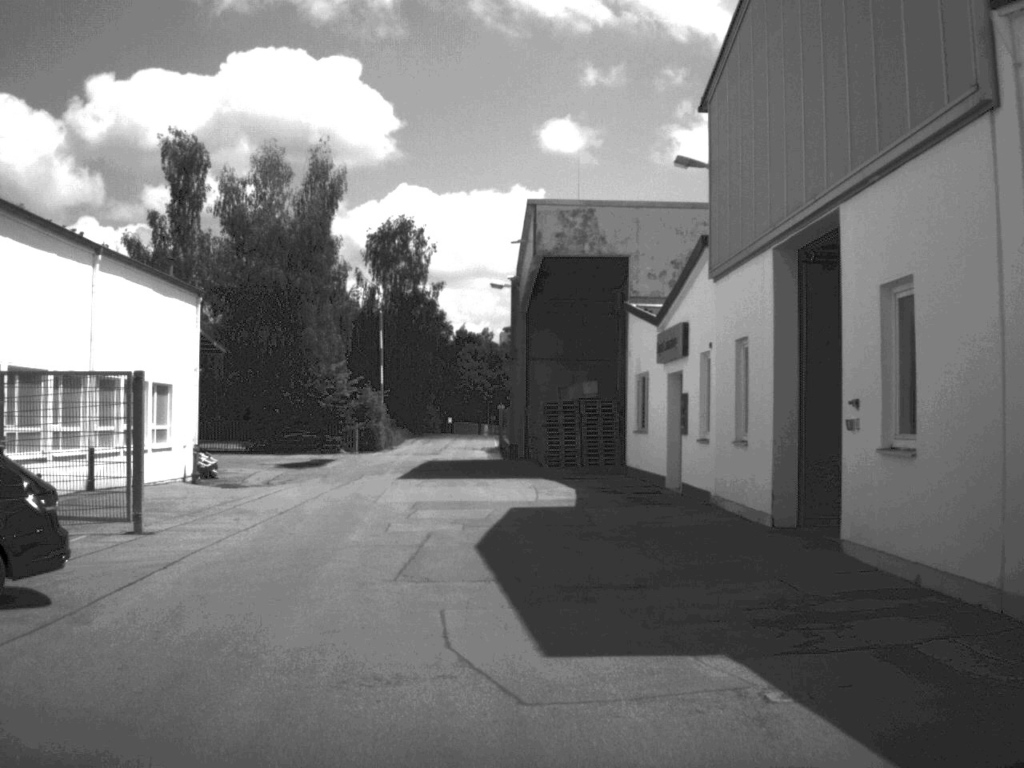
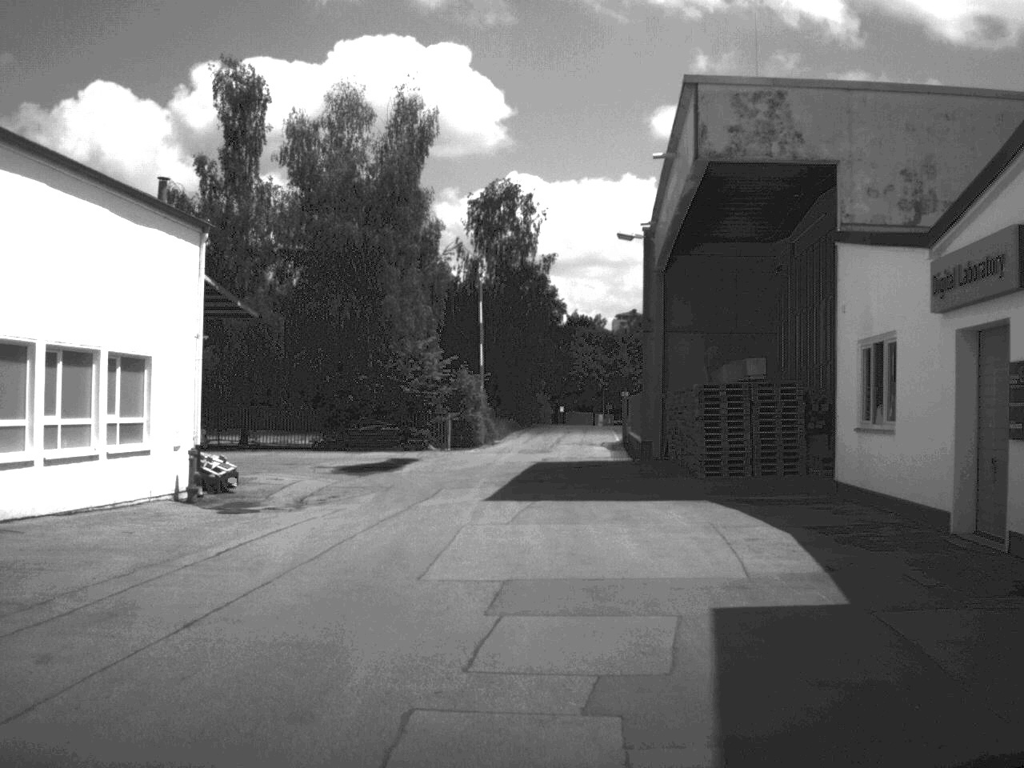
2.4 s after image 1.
(-0.7, +12.1) m; -5°
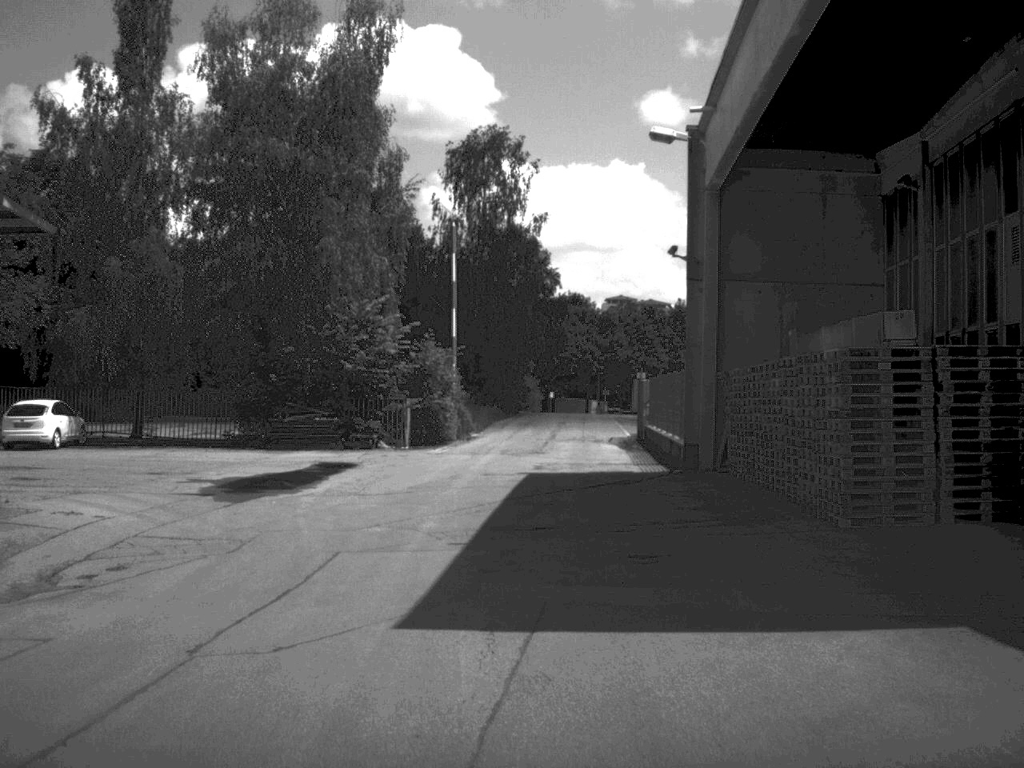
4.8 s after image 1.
(0.0, +13.9) m; 0°
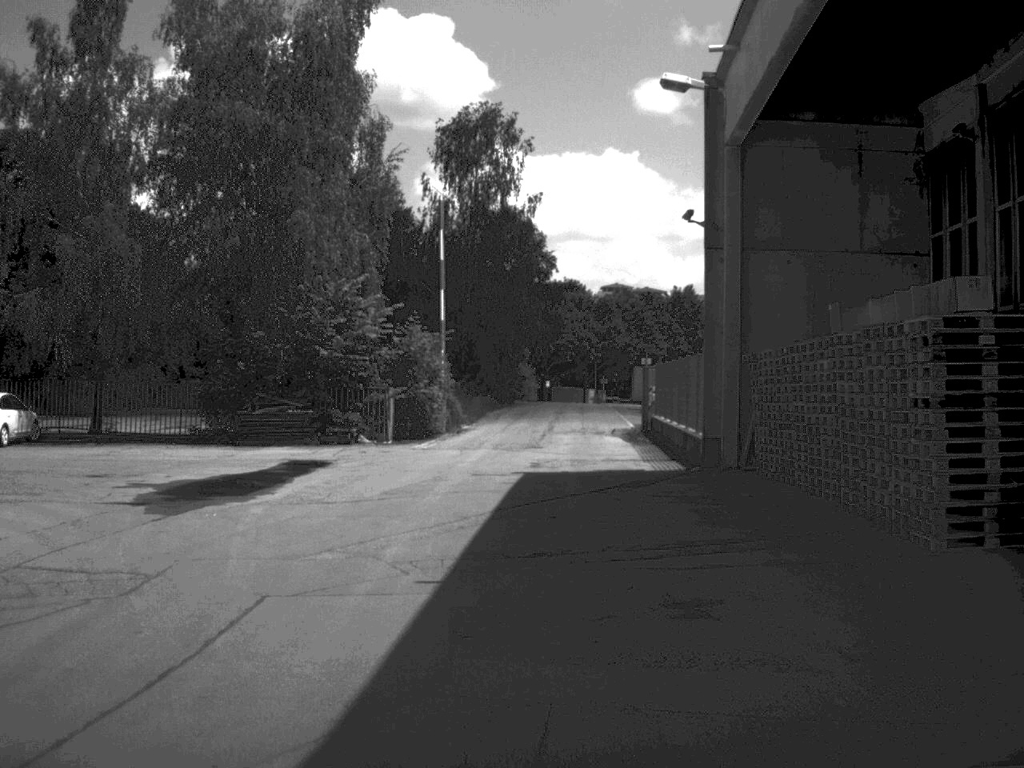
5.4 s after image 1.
(0.0, +3.7) m; 0°
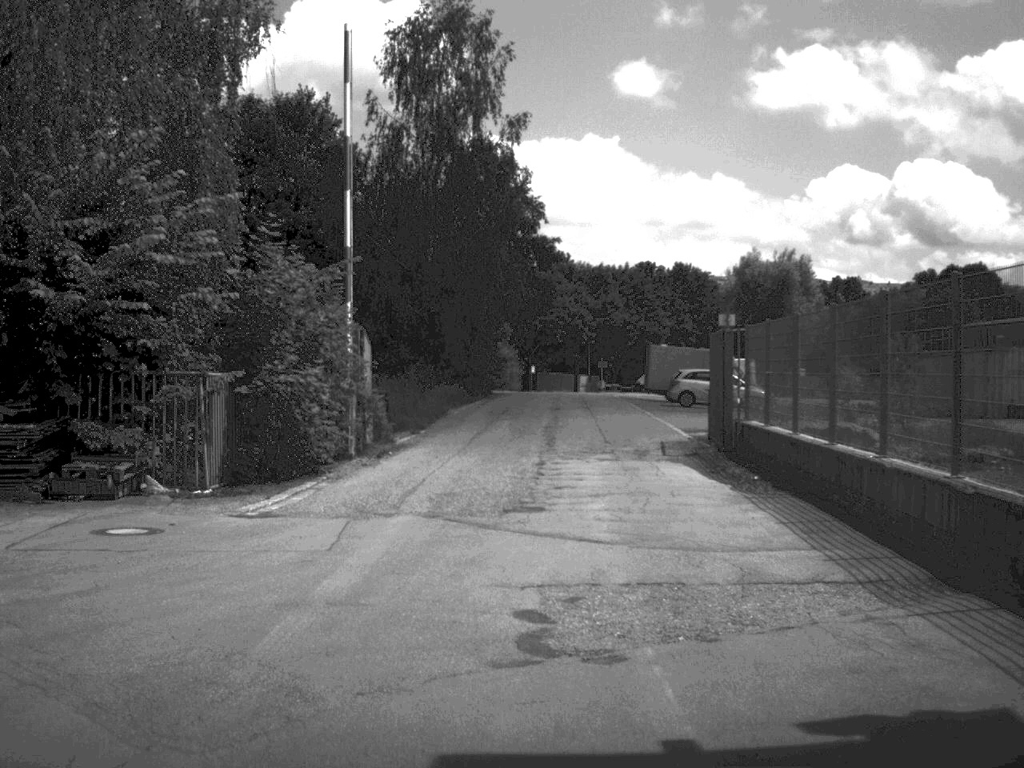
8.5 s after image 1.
(0.0, +19.3) m; +1°
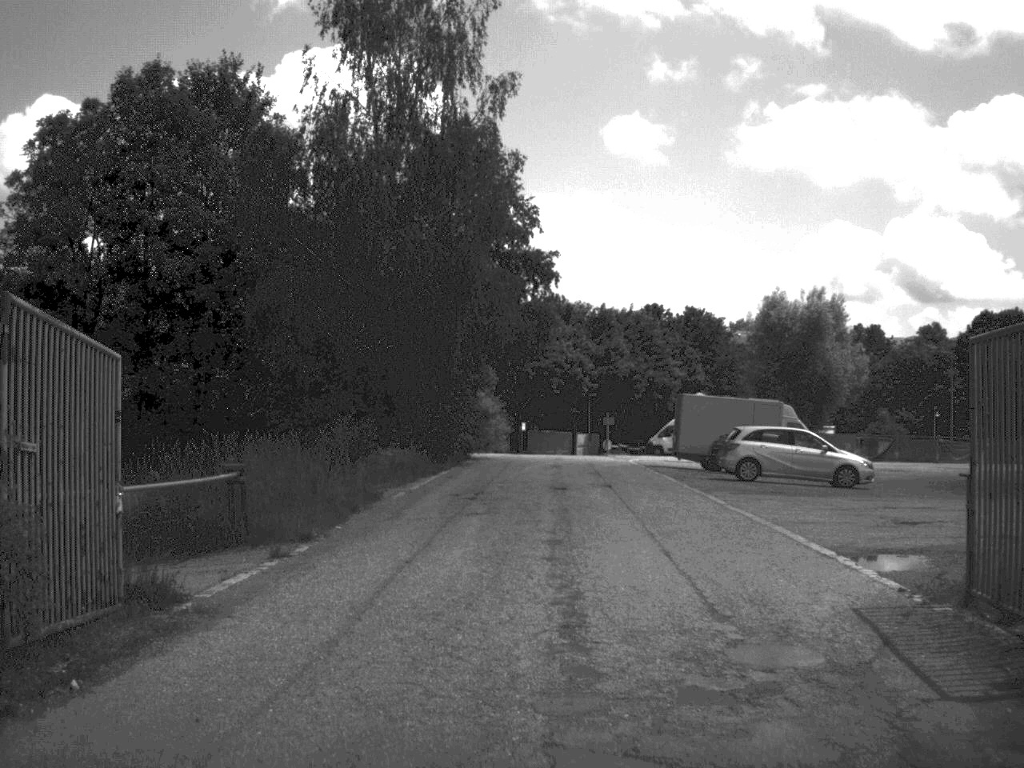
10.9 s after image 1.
(+0.1, +15.9) m; 0°
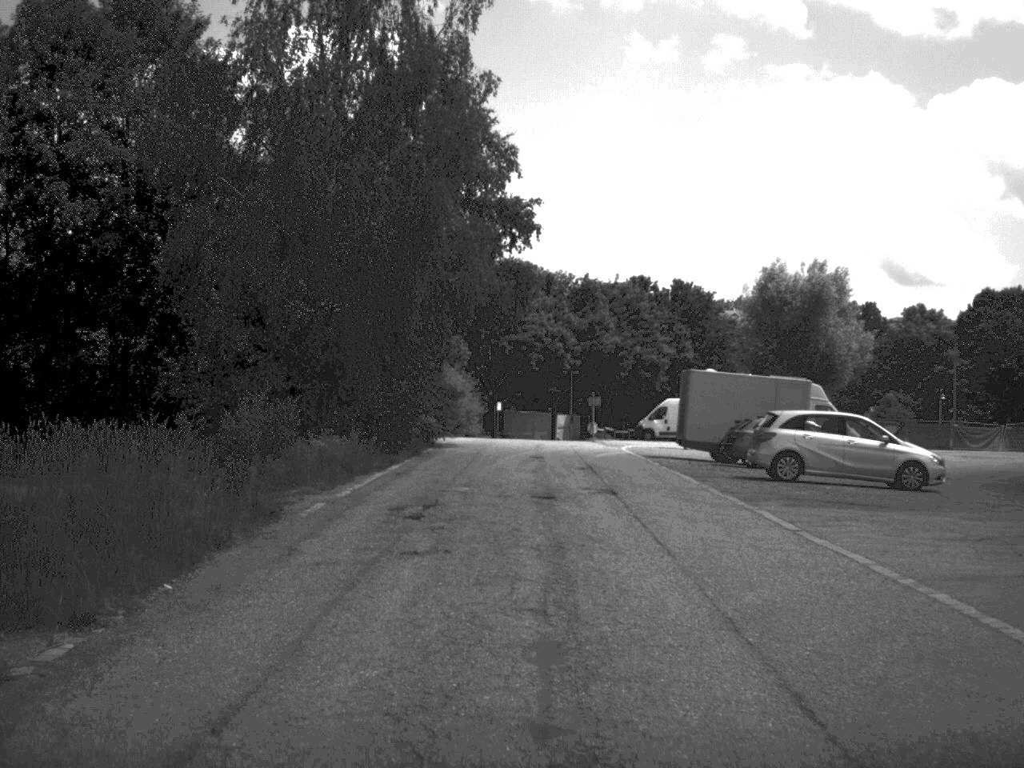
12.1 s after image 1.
(+0.1, +7.9) m; +1°
